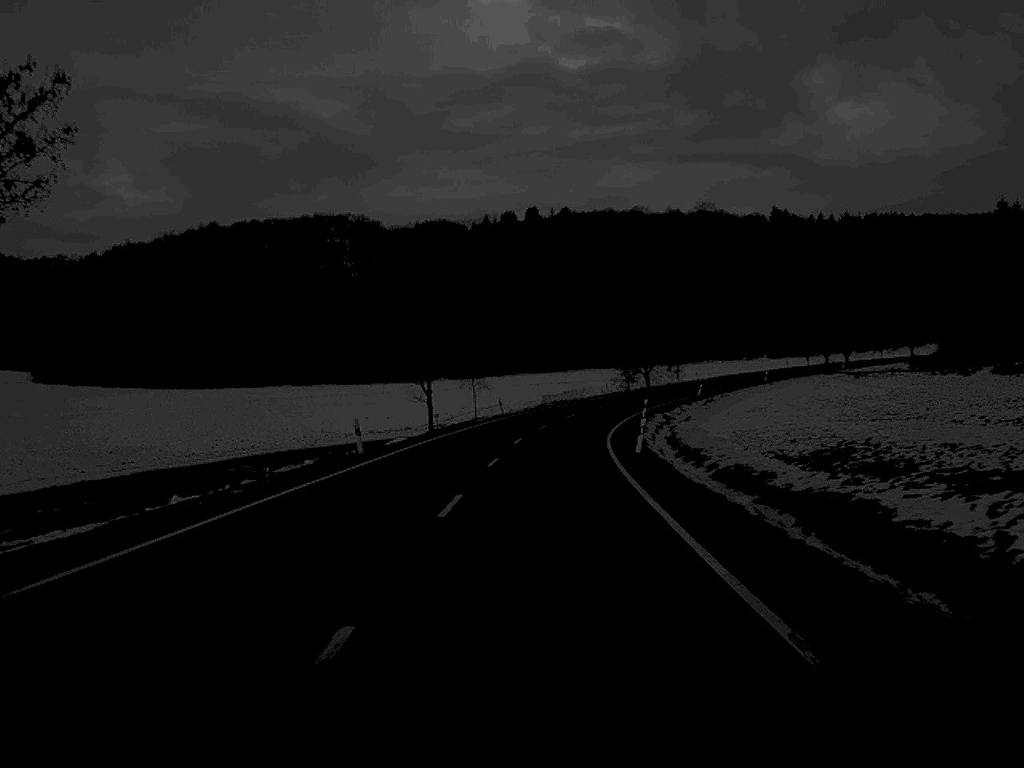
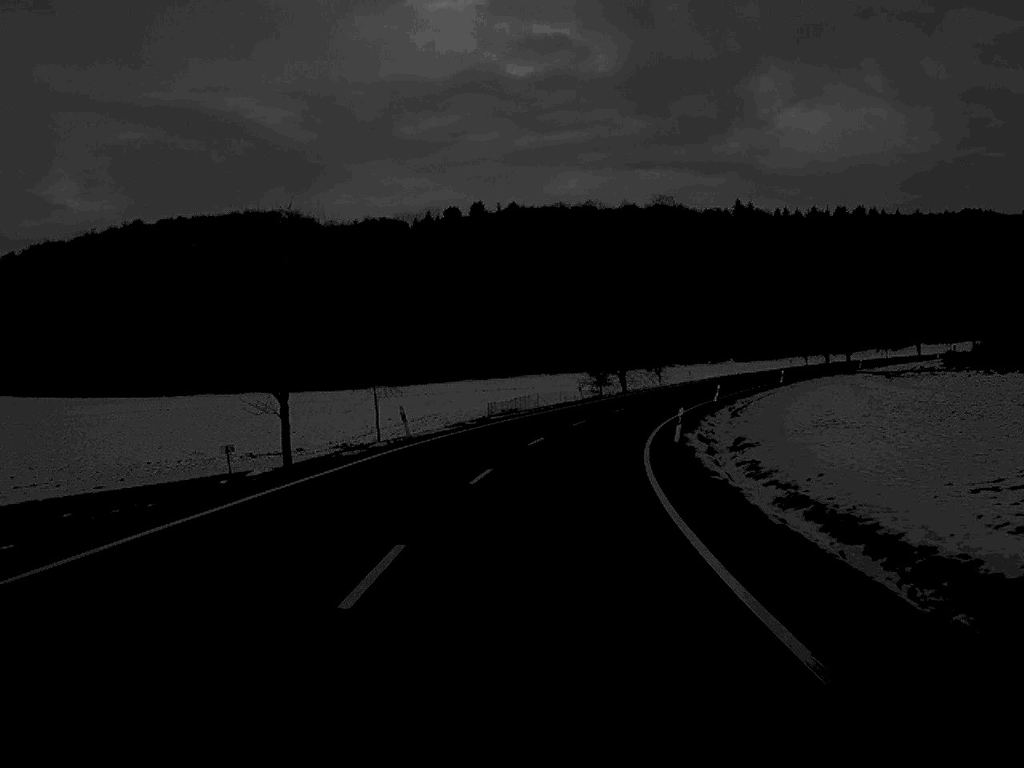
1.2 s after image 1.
(+0.6, +31.4) m; +2°
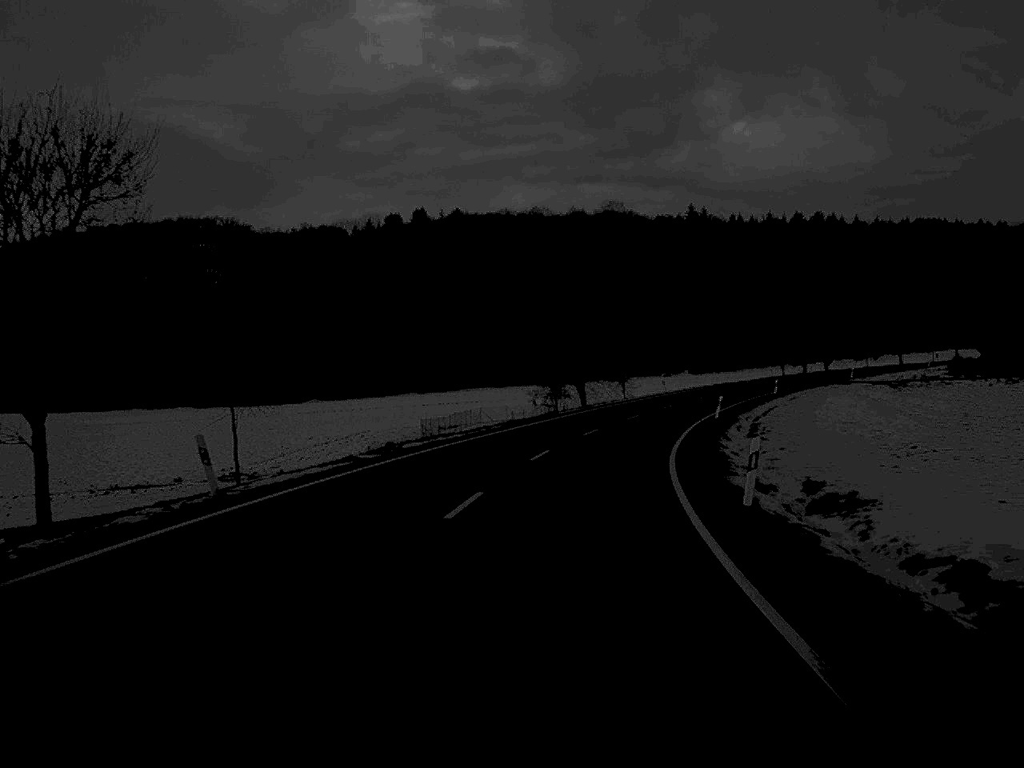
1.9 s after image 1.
(+0.4, +17.4) m; +3°
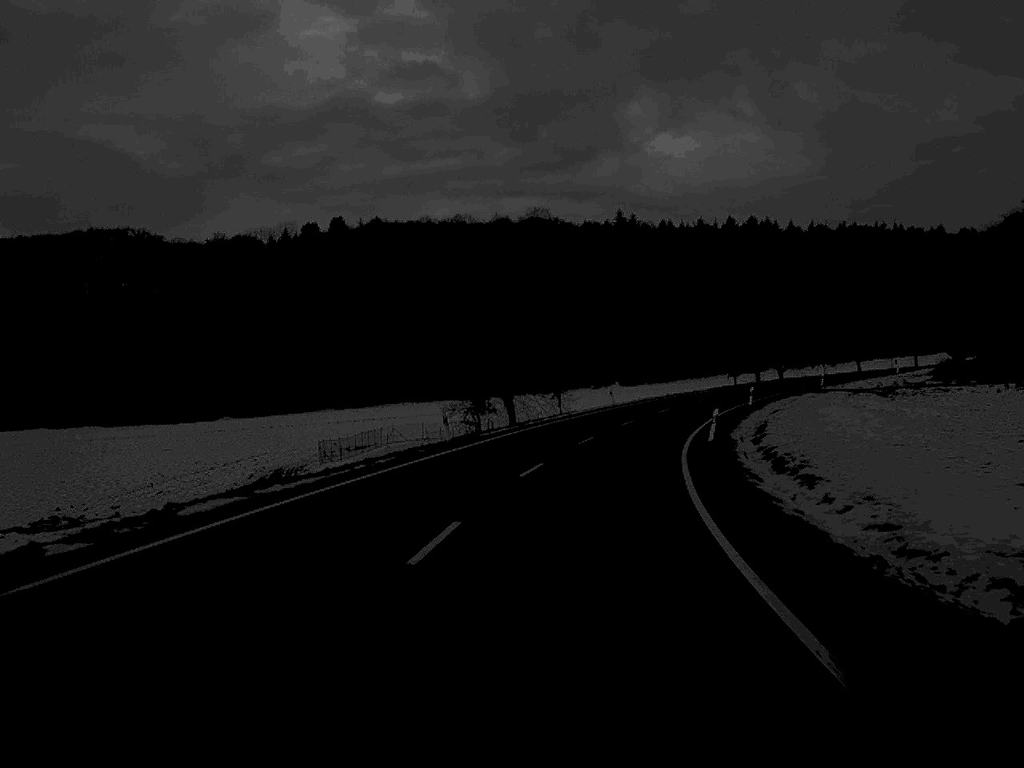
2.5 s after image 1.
(+0.5, +15.8) m; +3°
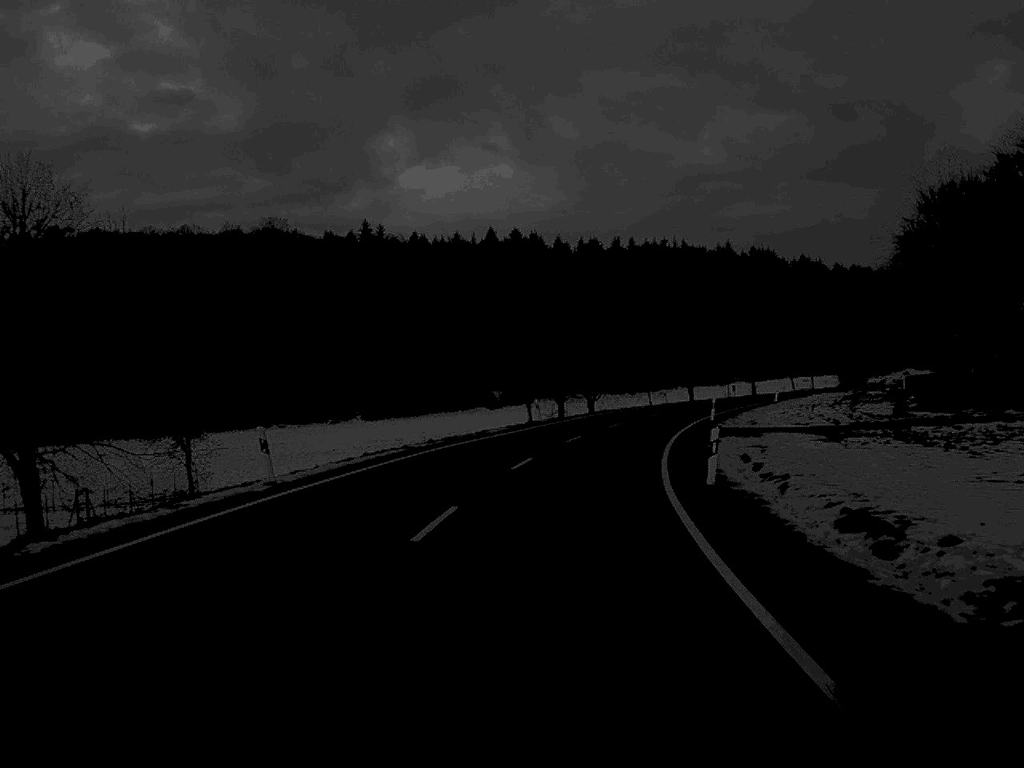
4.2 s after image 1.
(+4.6, +45.5) m; +11°
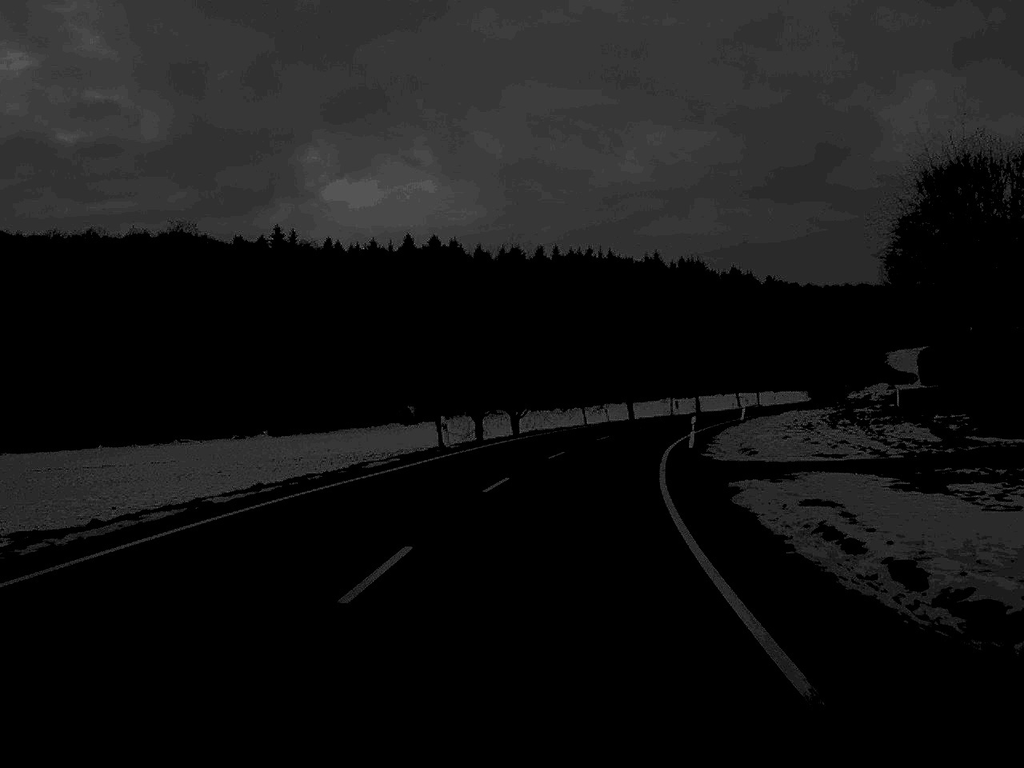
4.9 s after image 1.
(+0.5, +15.7) m; +4°
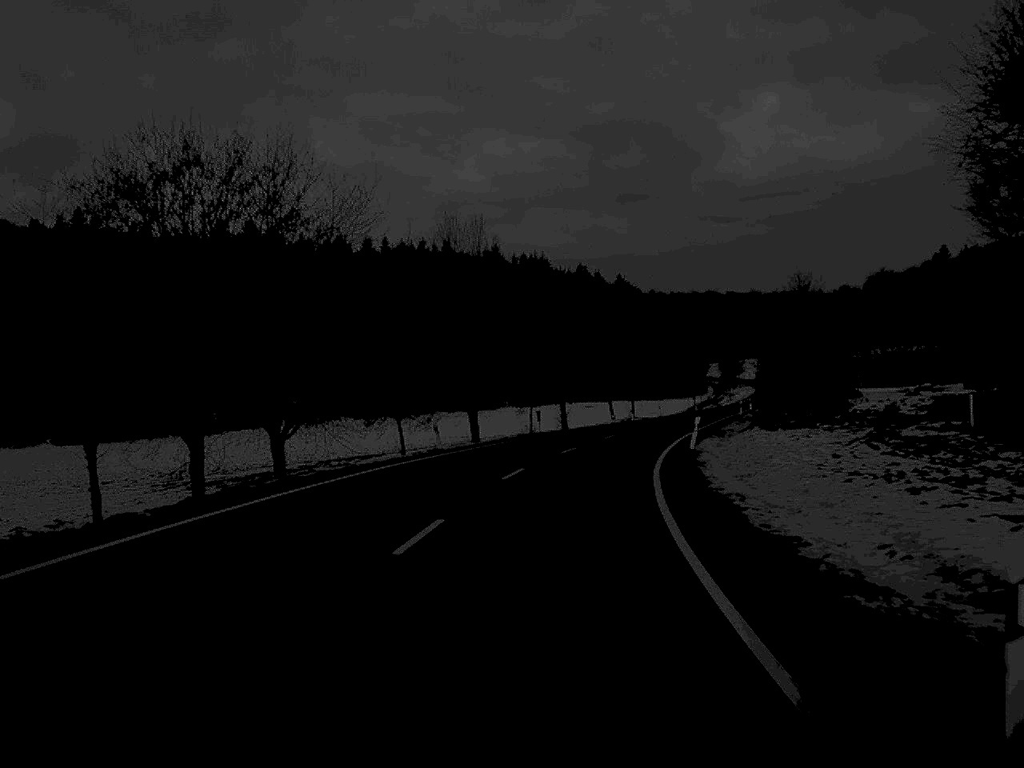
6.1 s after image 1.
(+2.1, +33.0) m; +8°
